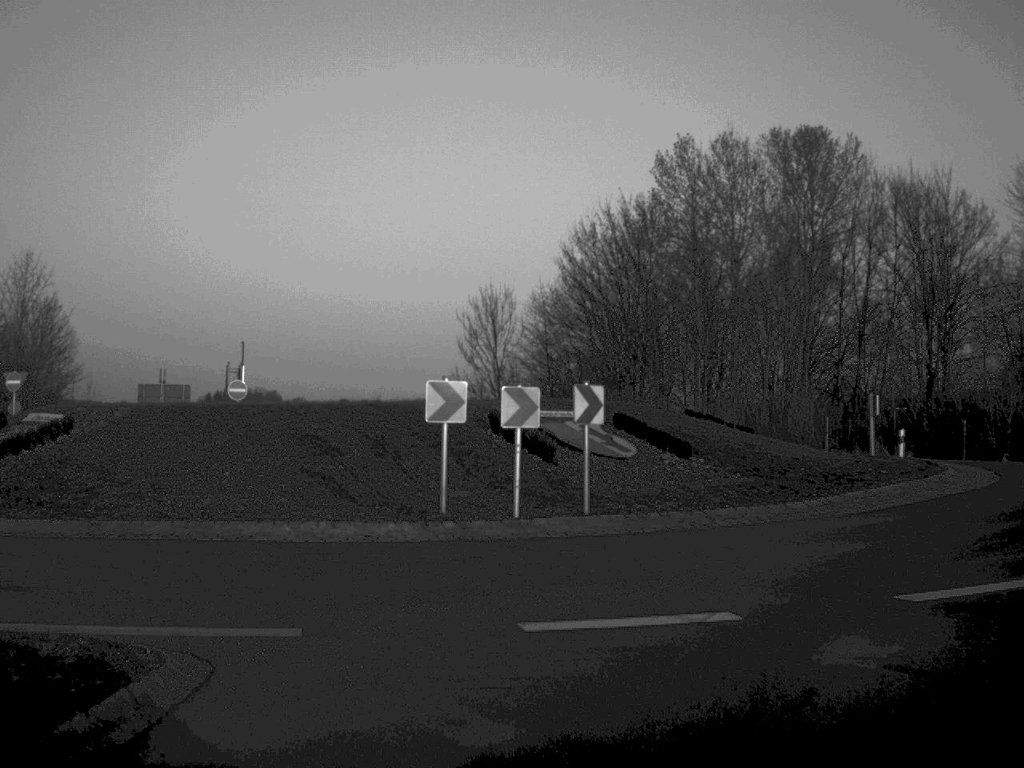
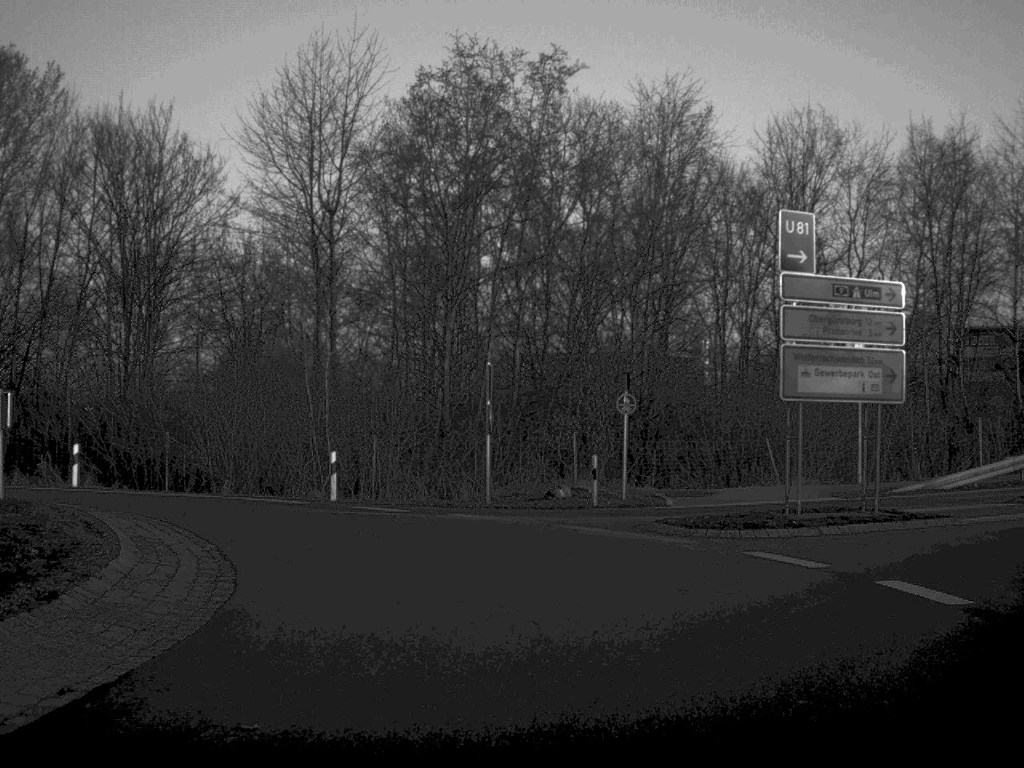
(+3.7, +12.7) m; +36°
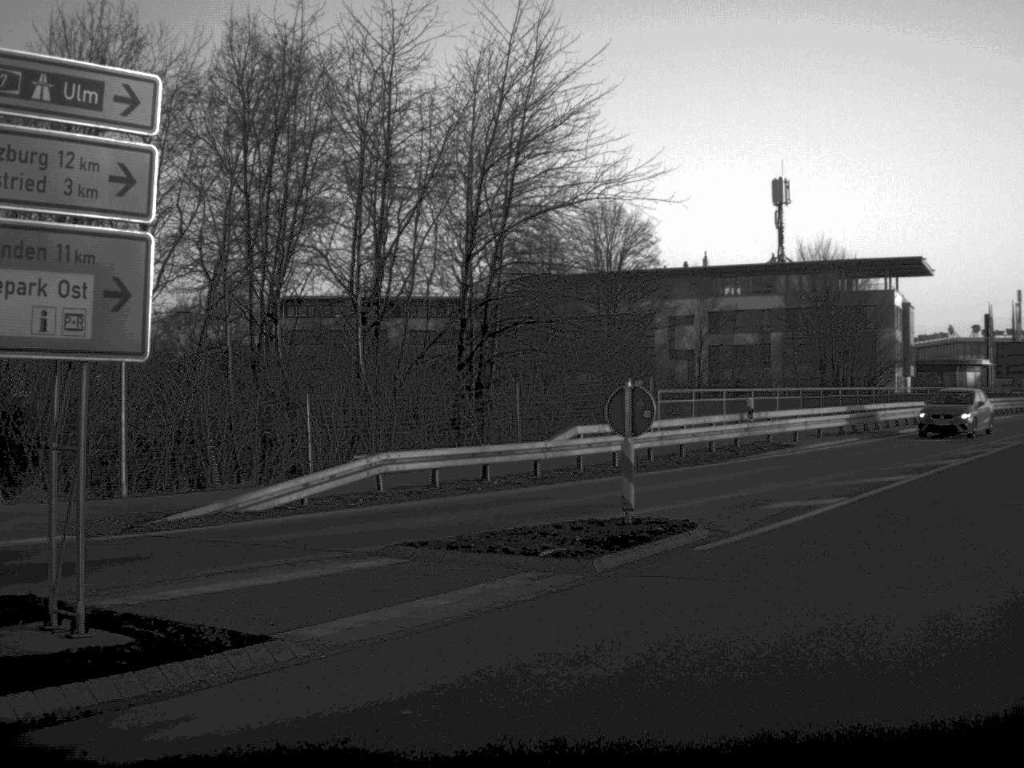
(+2.9, +11.2) m; +31°
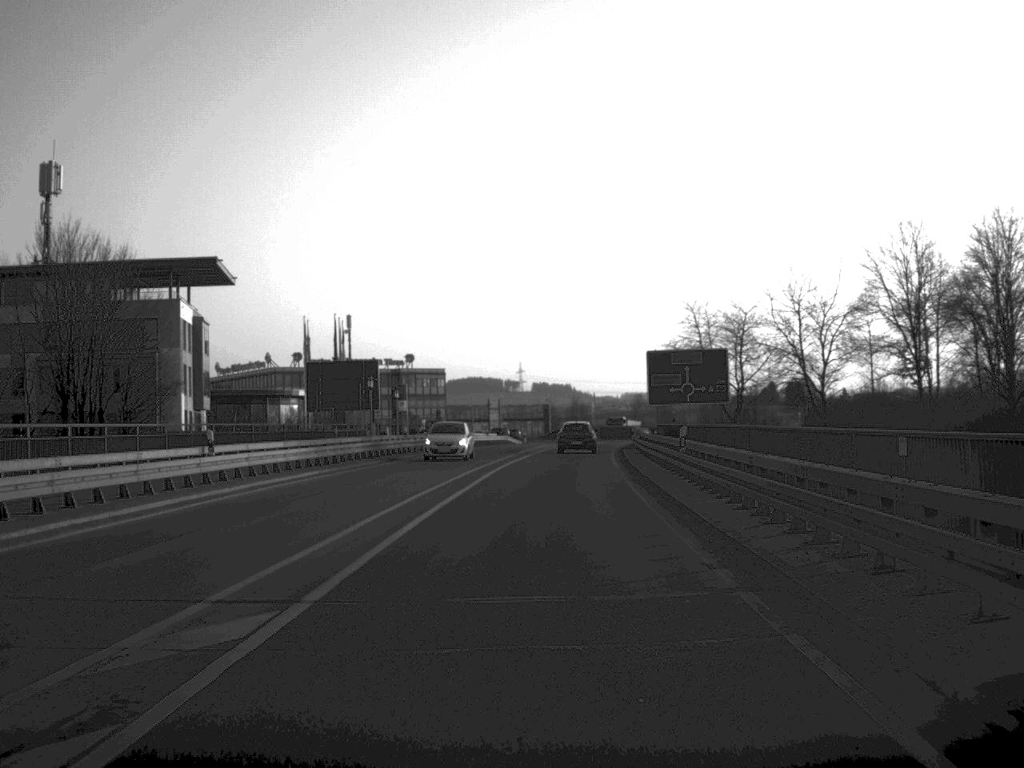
(+9.6, +24.4) m; +29°
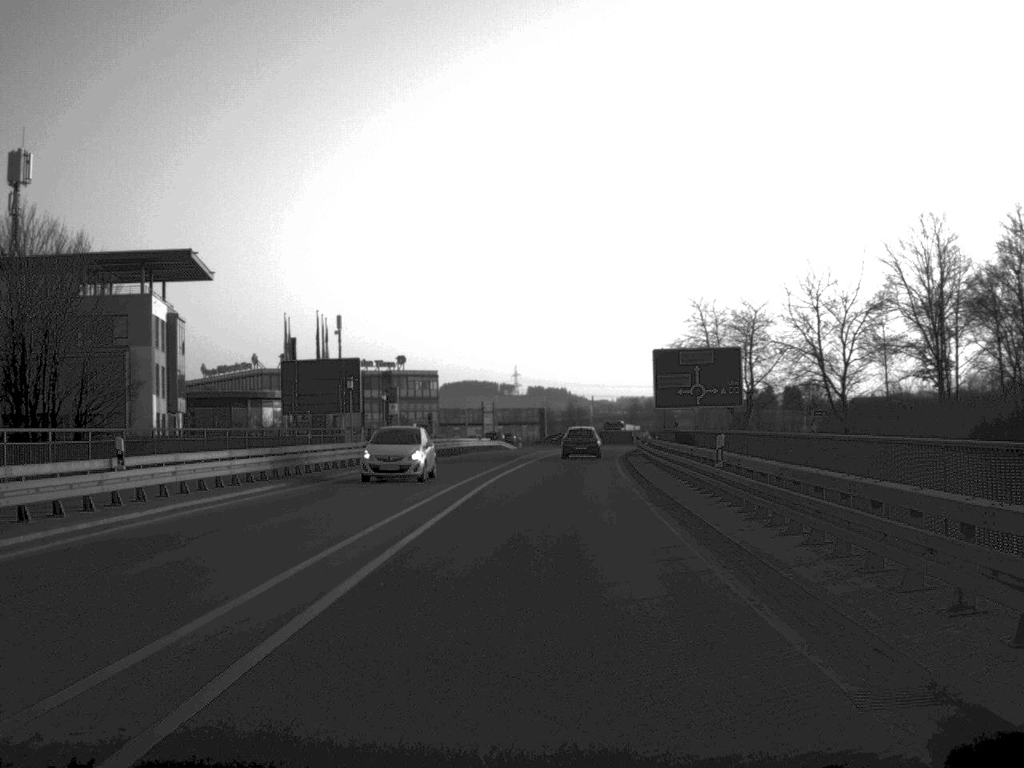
(0.0, +6.0) m; 0°
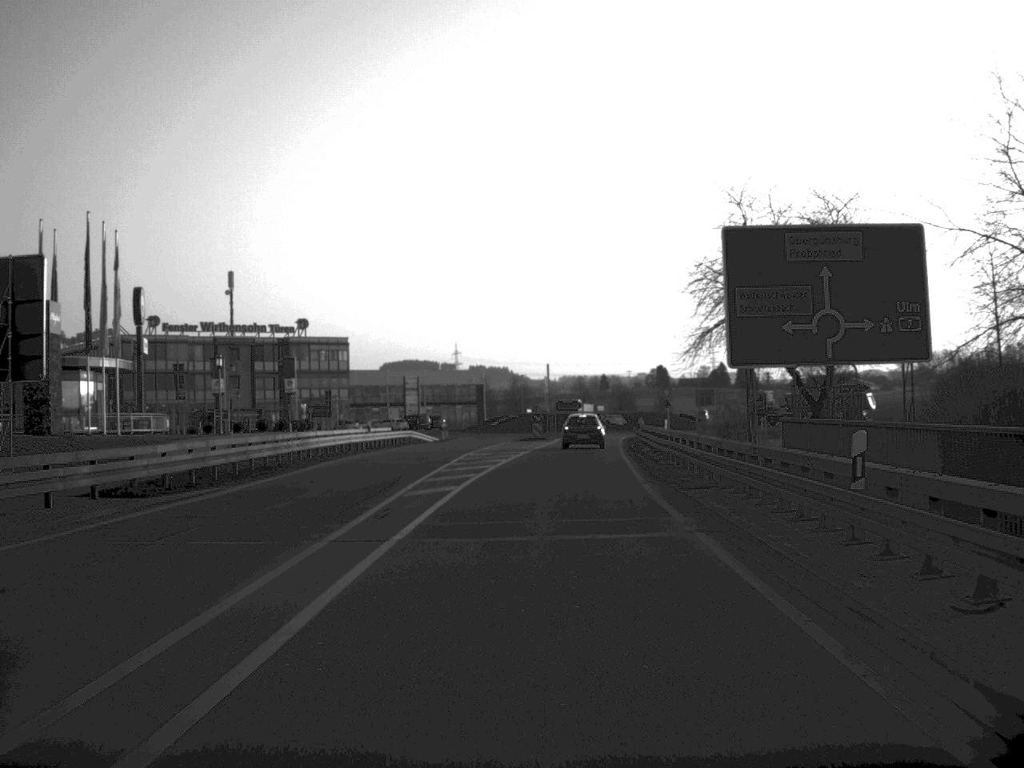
(+0.9, +37.5) m; +3°
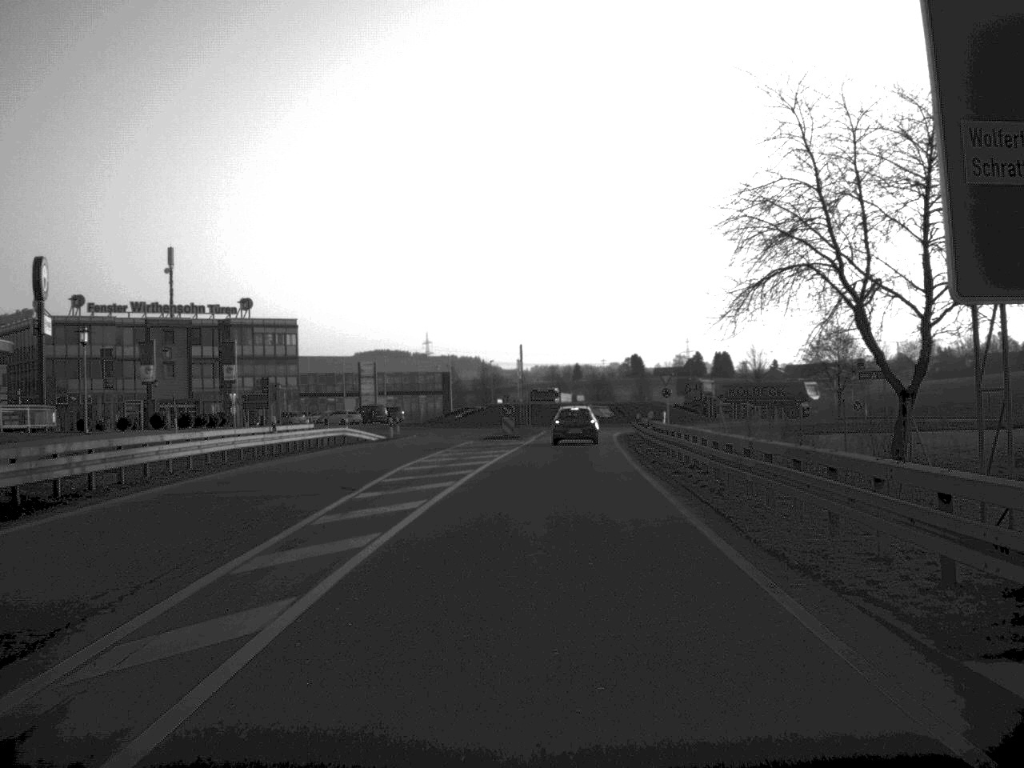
(+0.2, +15.8) m; +1°
